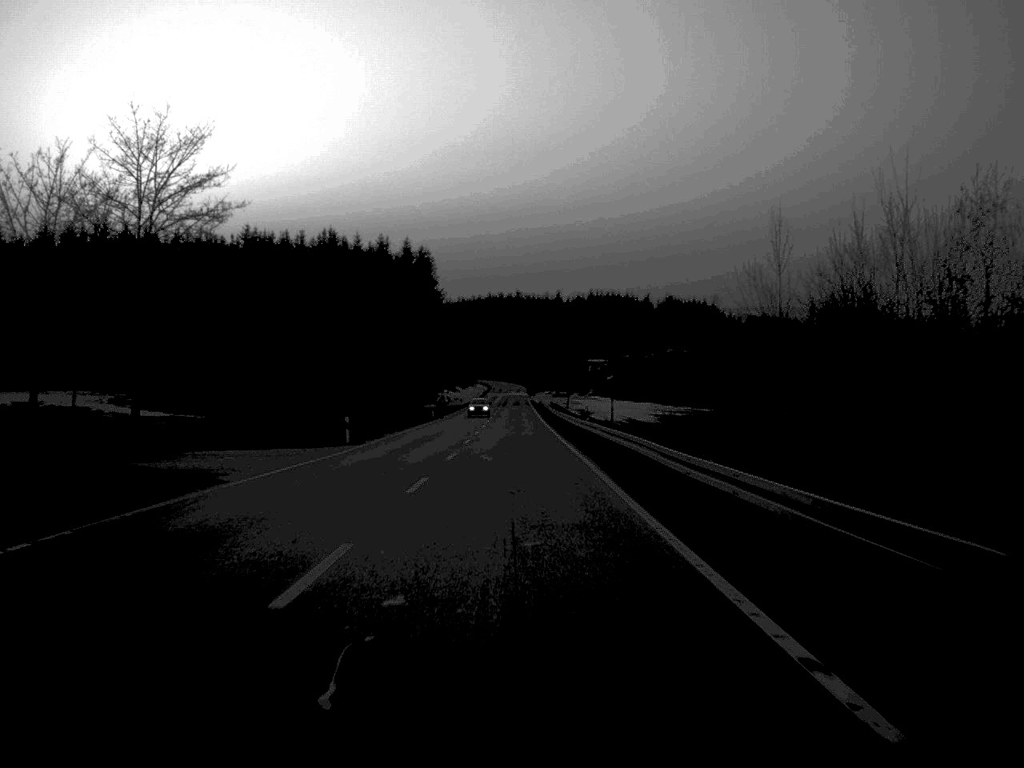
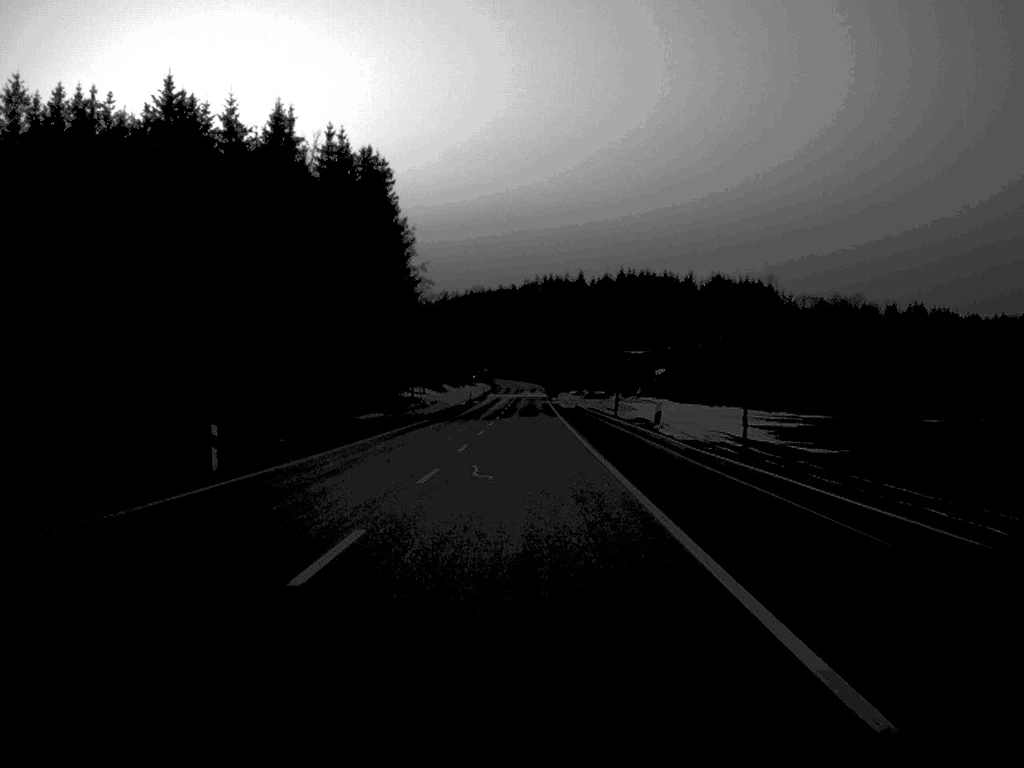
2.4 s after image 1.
(-0.3, +70.5) m; -1°
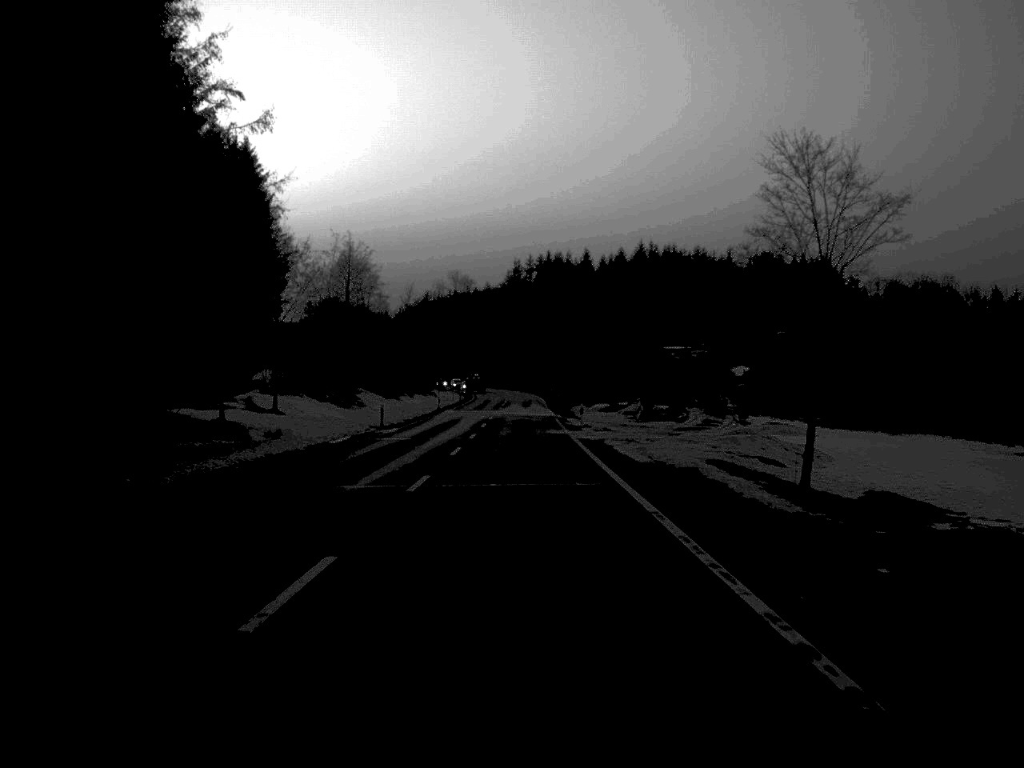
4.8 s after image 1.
(+0.4, +73.7) m; 0°
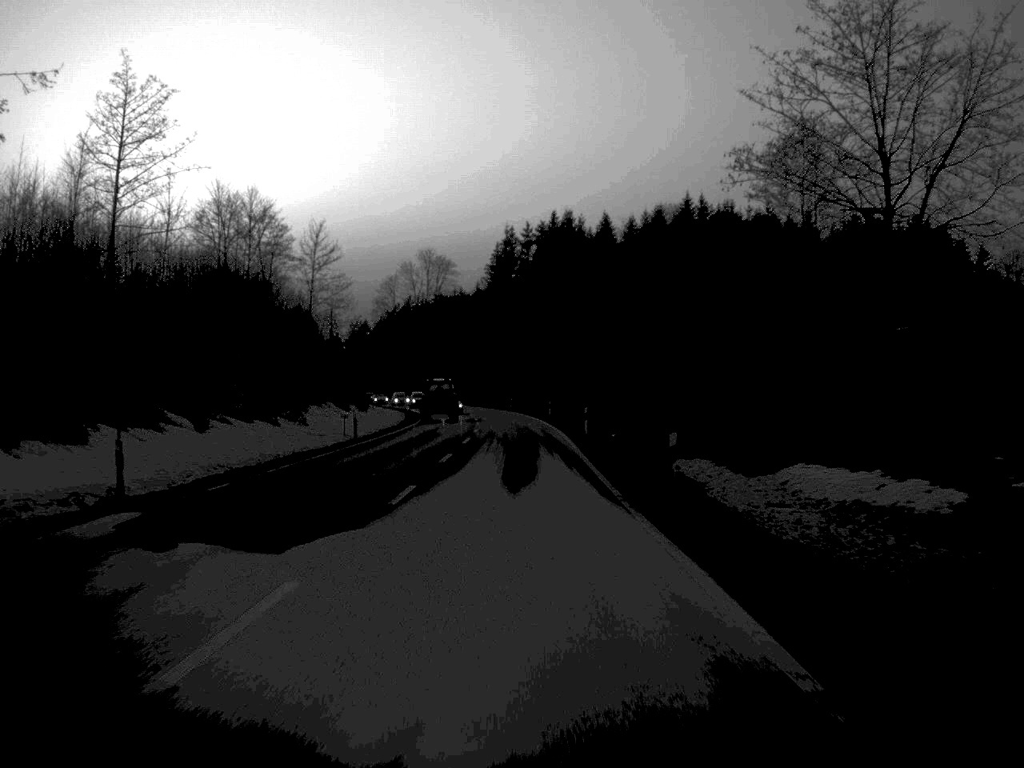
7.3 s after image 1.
(+0.1, +72.9) m; 0°
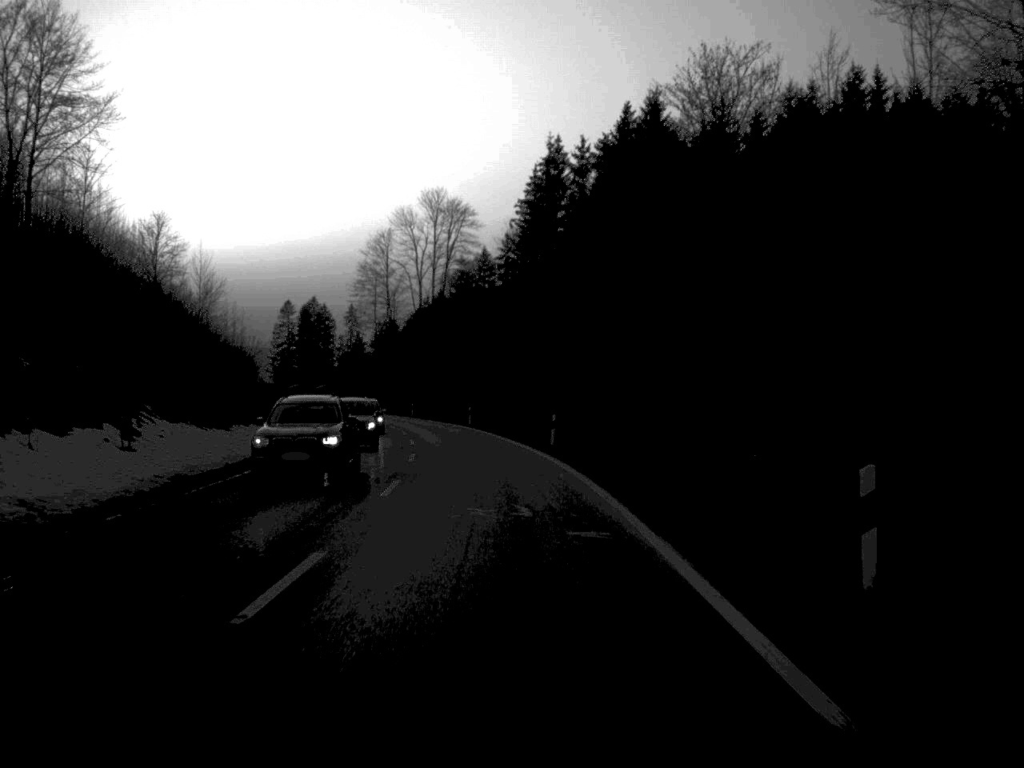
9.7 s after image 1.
(-0.6, +69.3) m; -2°
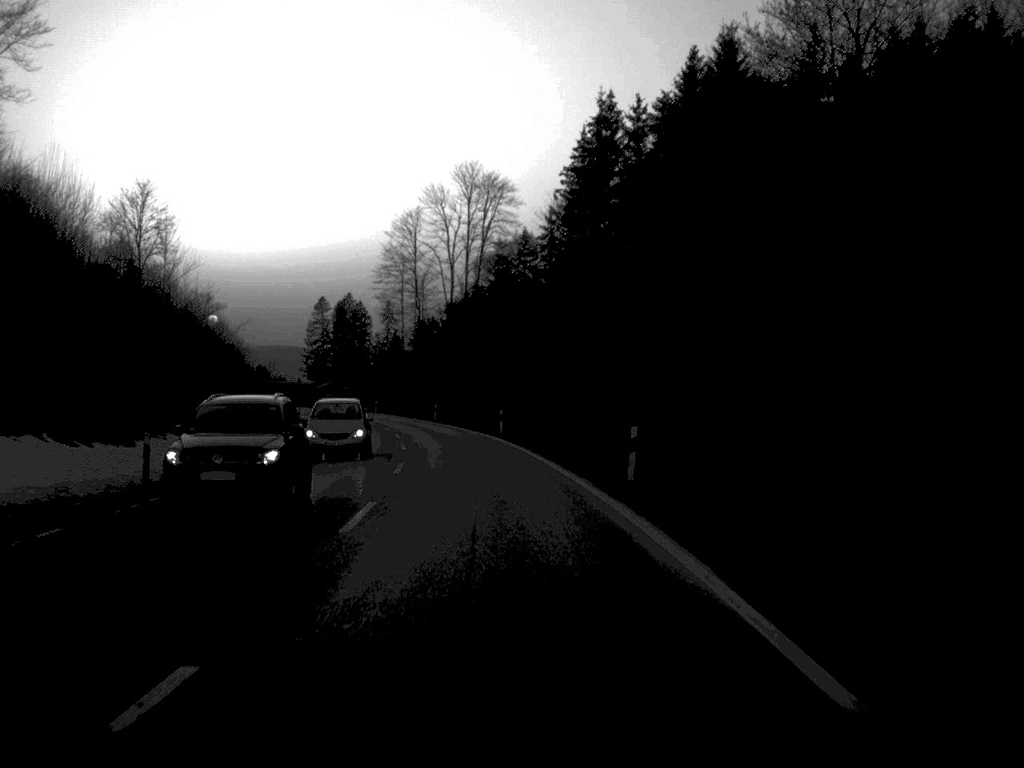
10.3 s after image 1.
(-0.3, +17.5) m; -2°
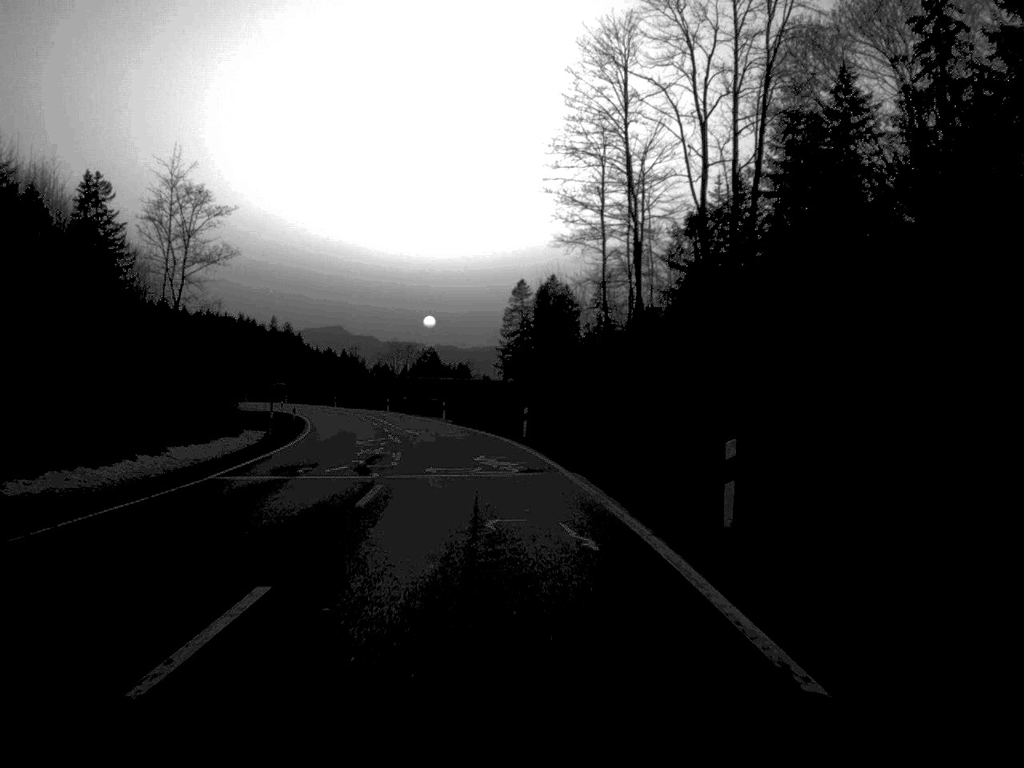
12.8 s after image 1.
(-5.7, +68.7) m; -10°
